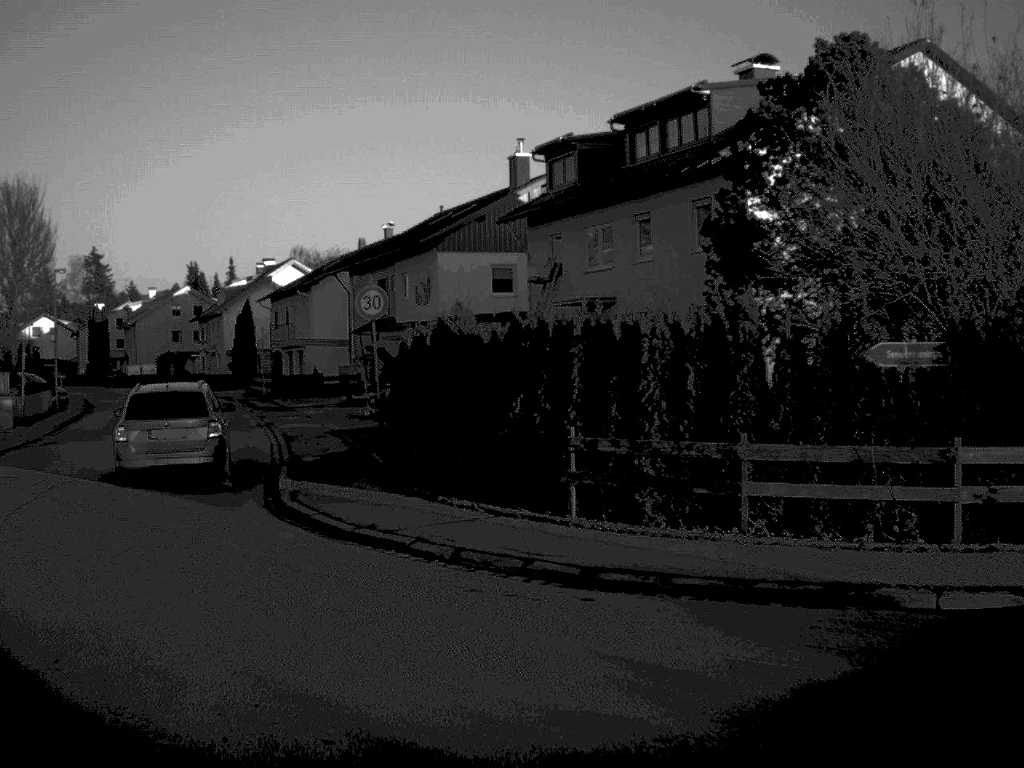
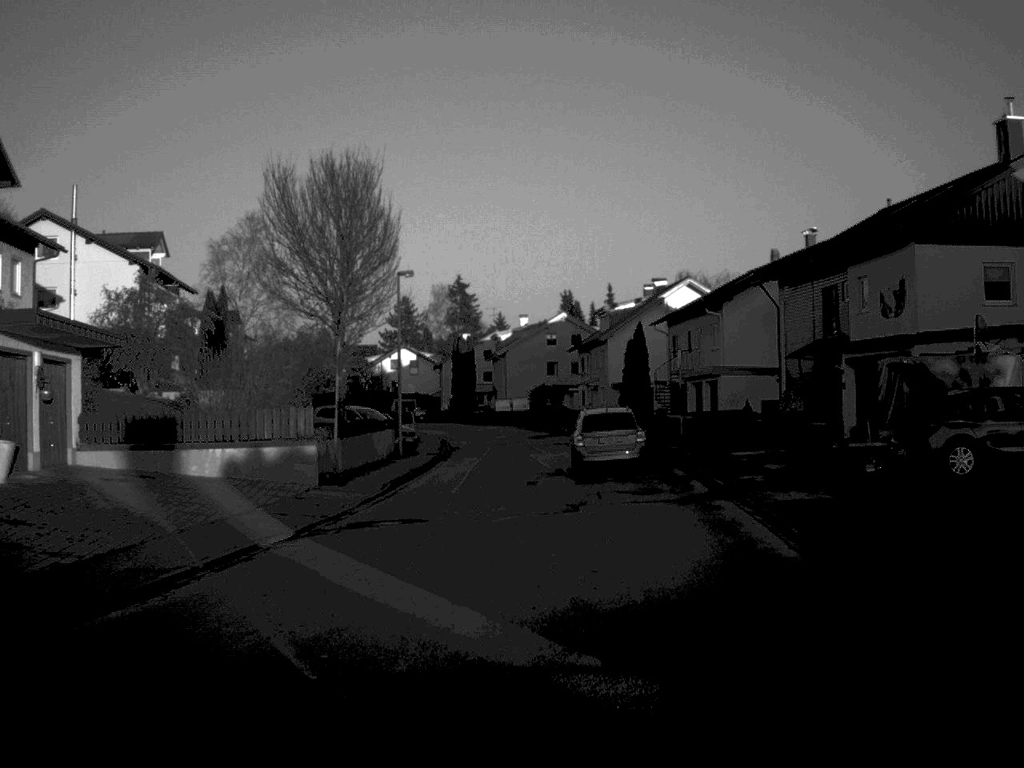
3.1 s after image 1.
(-3.7, +13.6) m; -15°
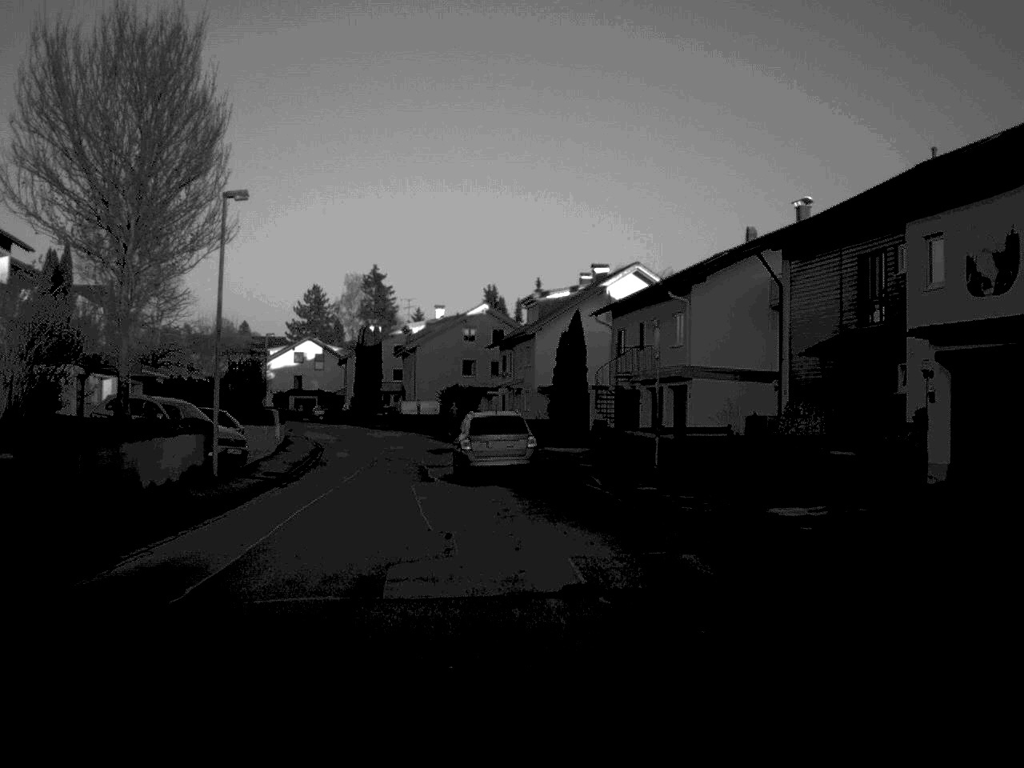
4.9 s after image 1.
(+0.7, +15.5) m; +3°
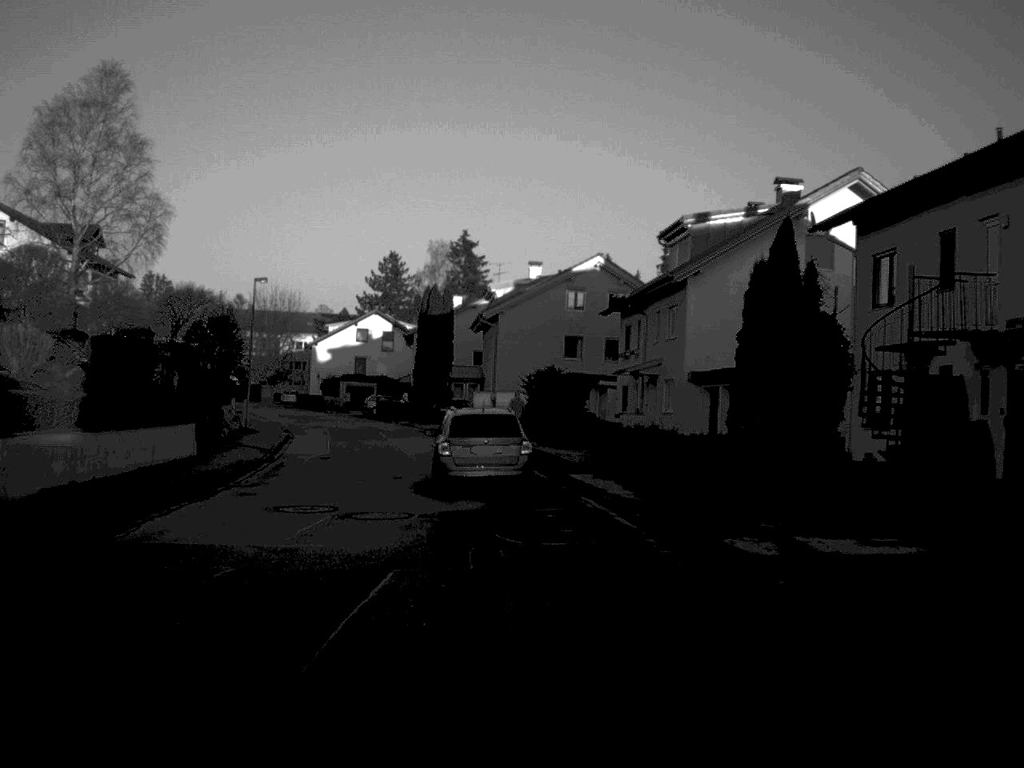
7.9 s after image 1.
(-1.1, +30.5) m; -5°
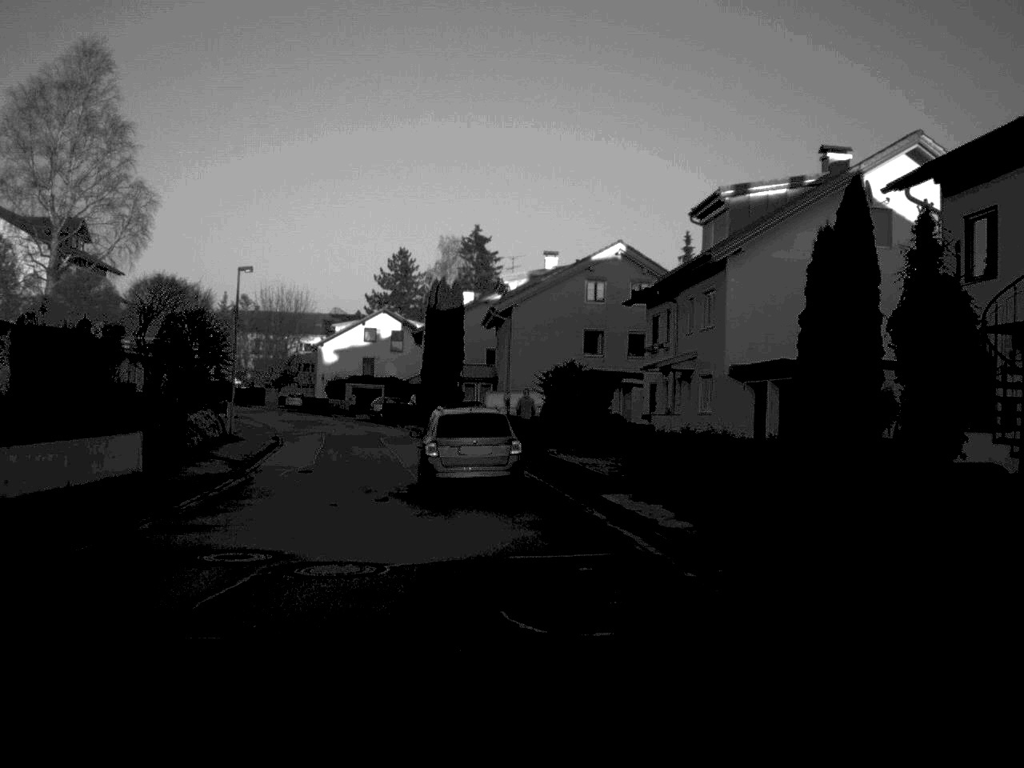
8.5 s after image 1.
(0.0, +5.6) m; -1°
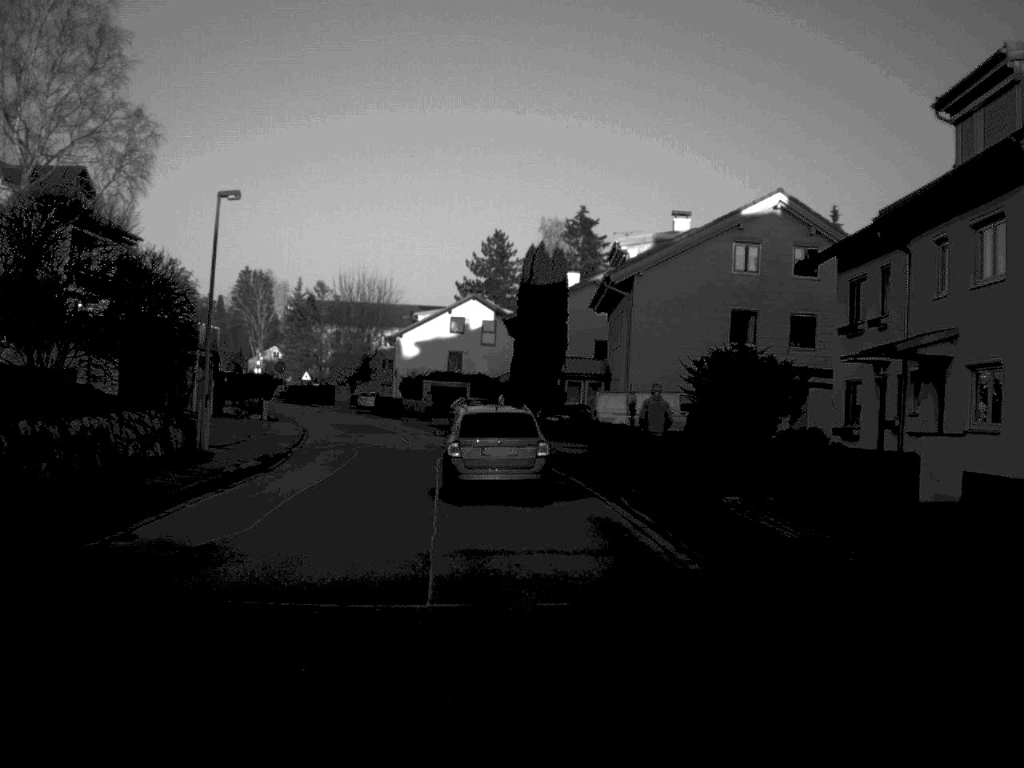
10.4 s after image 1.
(-0.7, +17.1) m; -5°
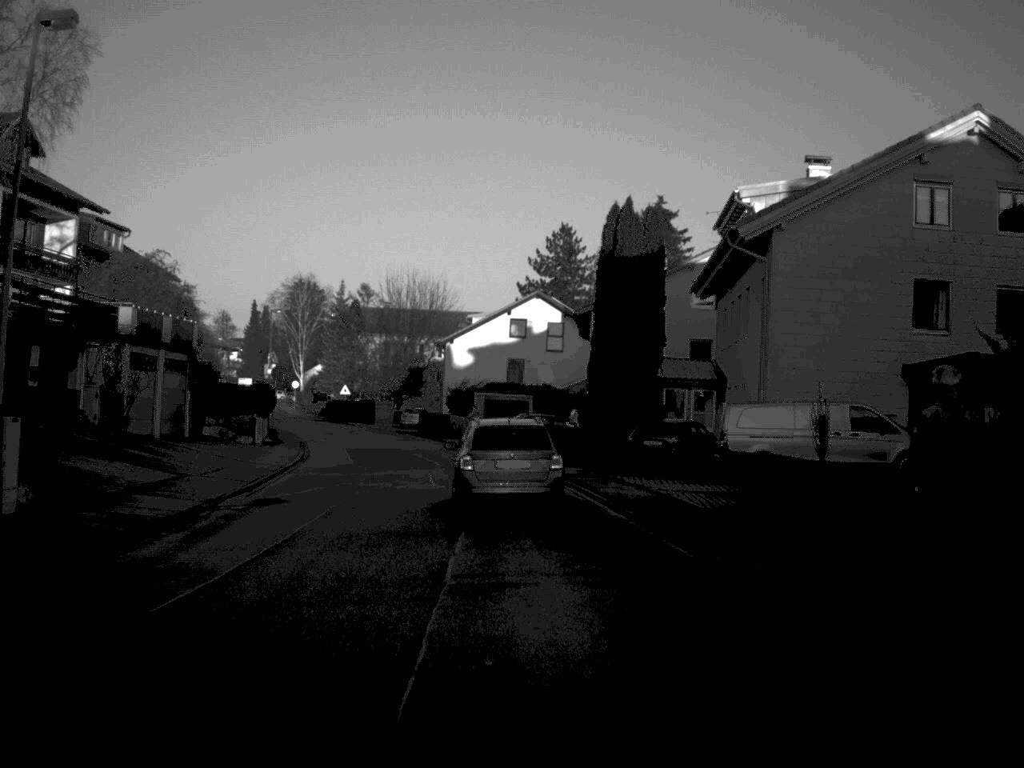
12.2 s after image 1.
(-0.4, +15.5) m; -3°
